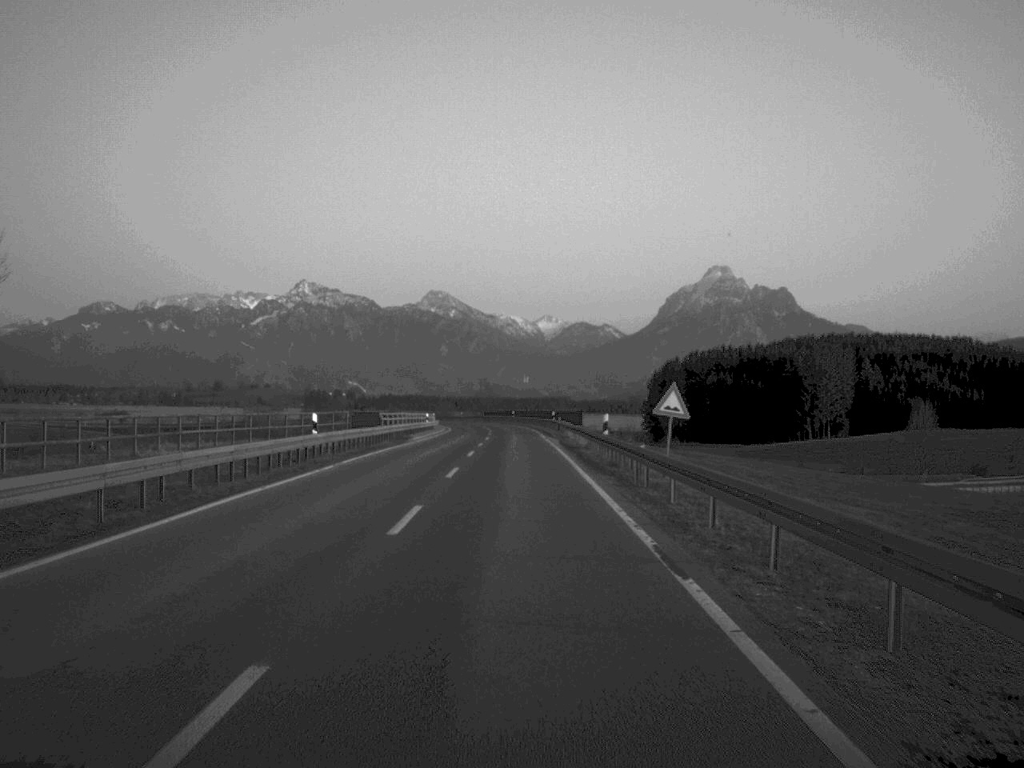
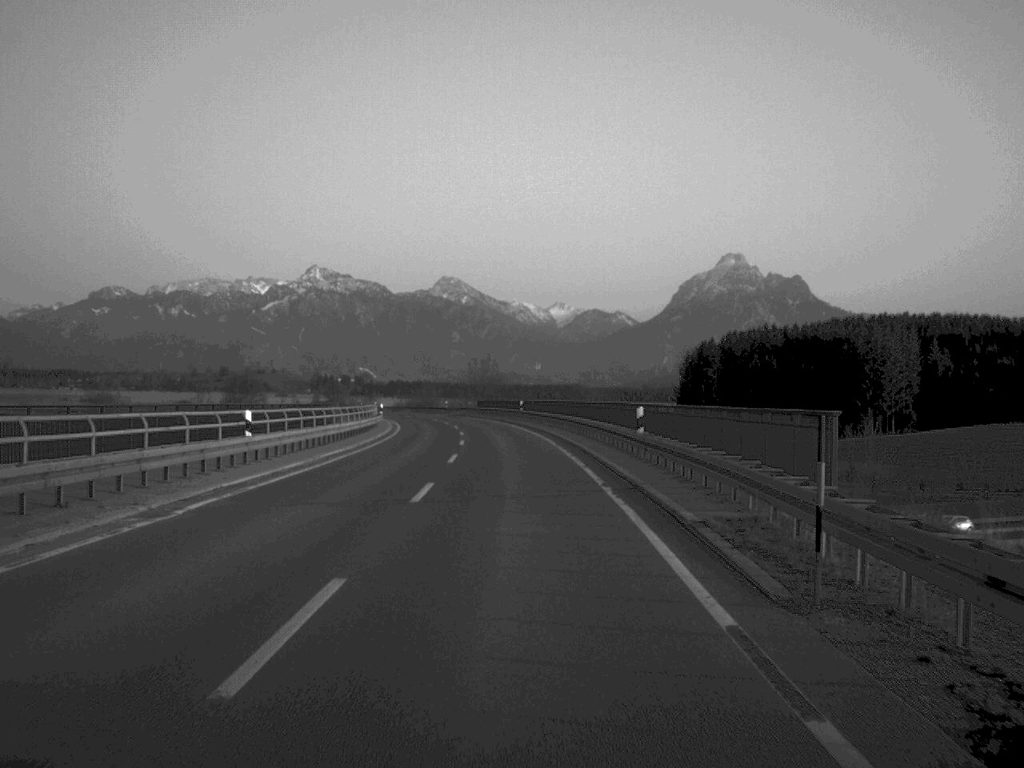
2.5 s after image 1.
(-0.2, +57.4) m; 0°
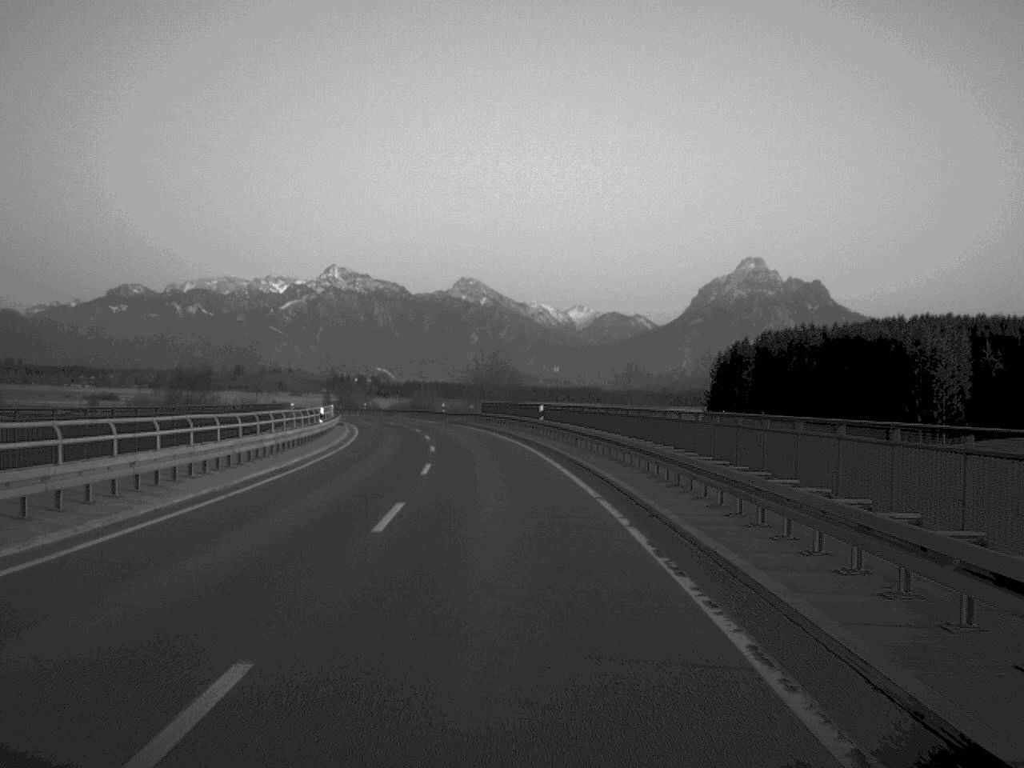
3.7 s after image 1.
(-0.1, +27.7) m; -1°
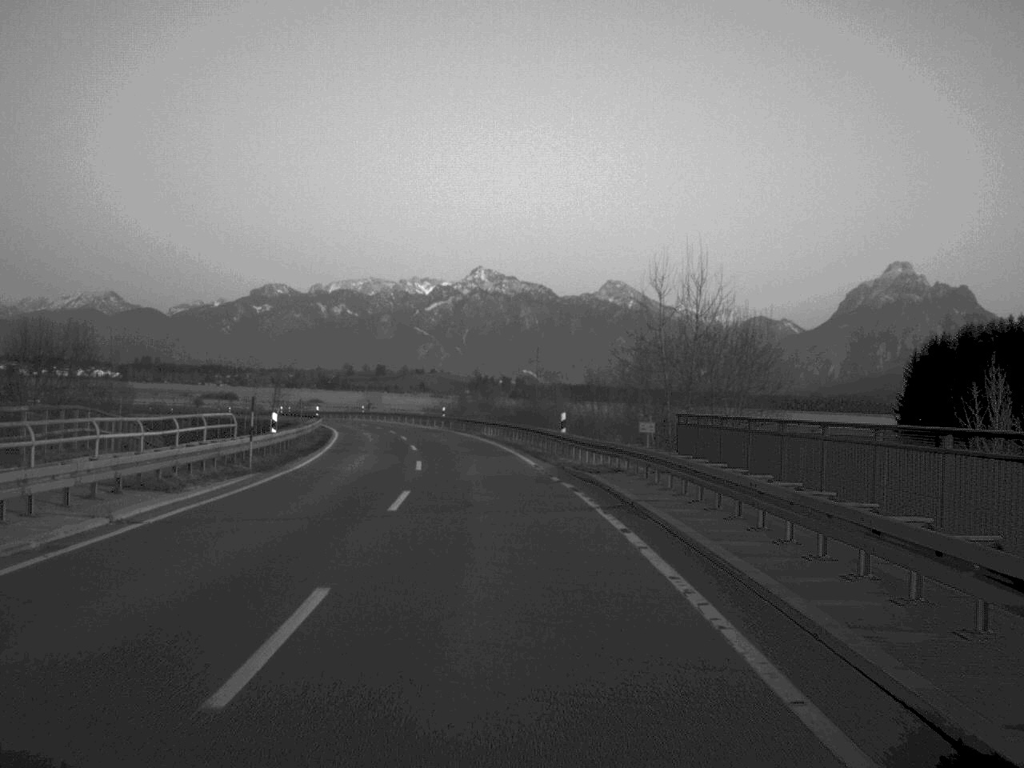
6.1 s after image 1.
(-2.8, +57.3) m; -7°
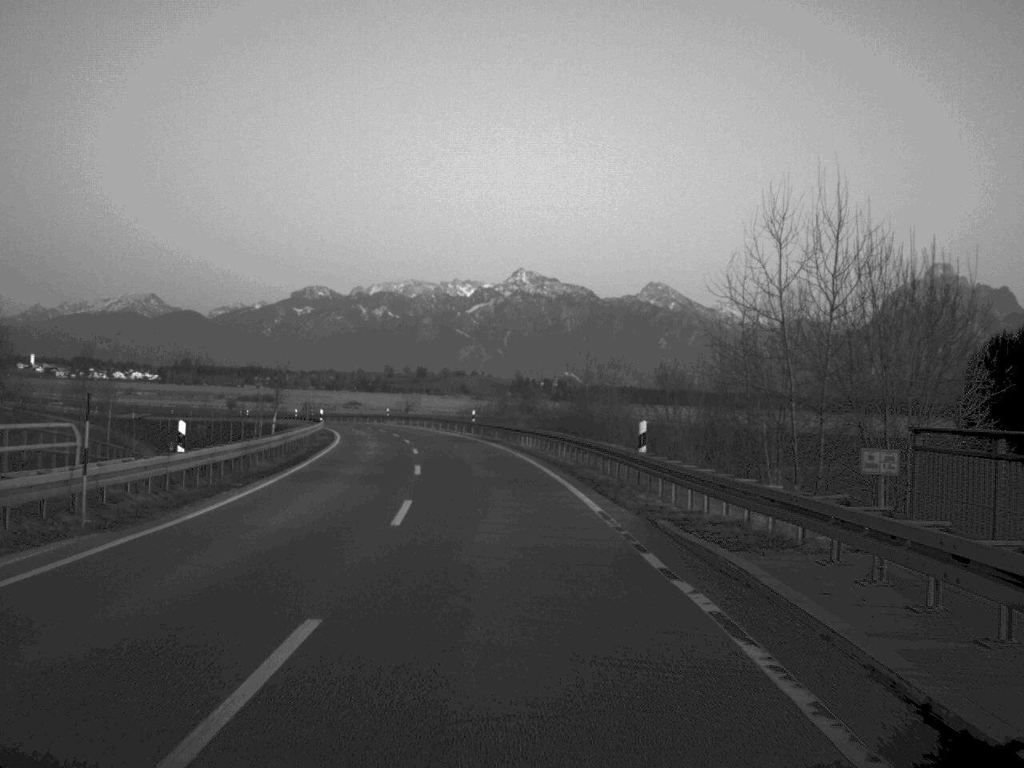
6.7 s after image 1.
(-0.2, +13.5) m; -2°
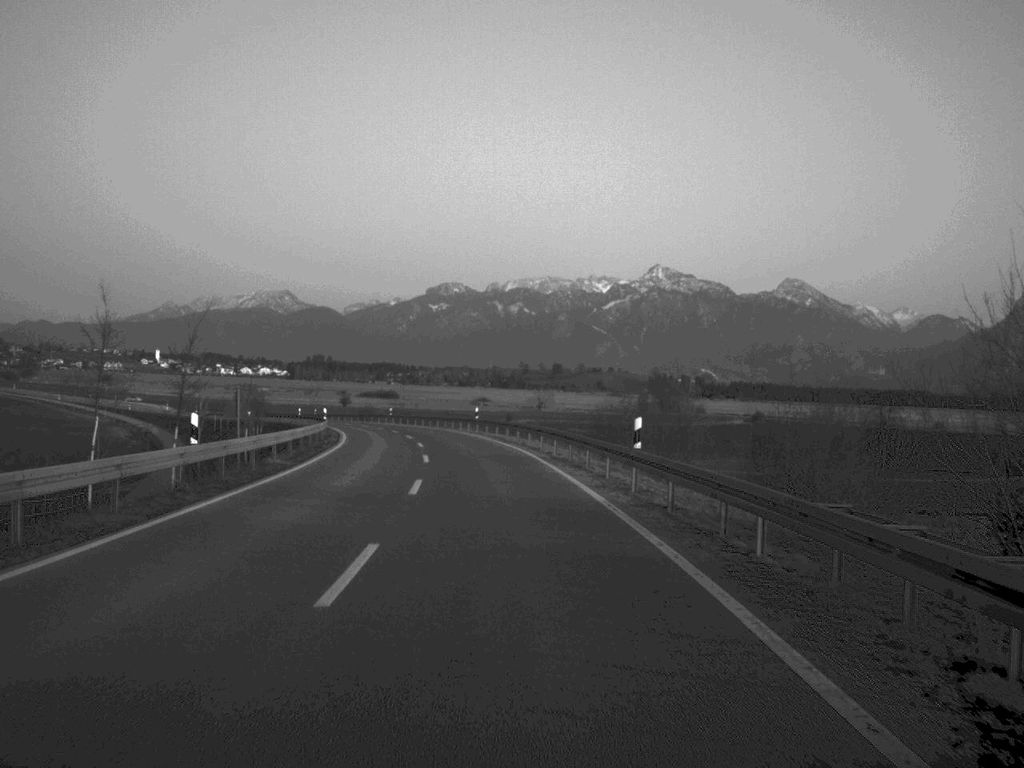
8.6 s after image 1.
(-2.1, +43.9) m; -6°
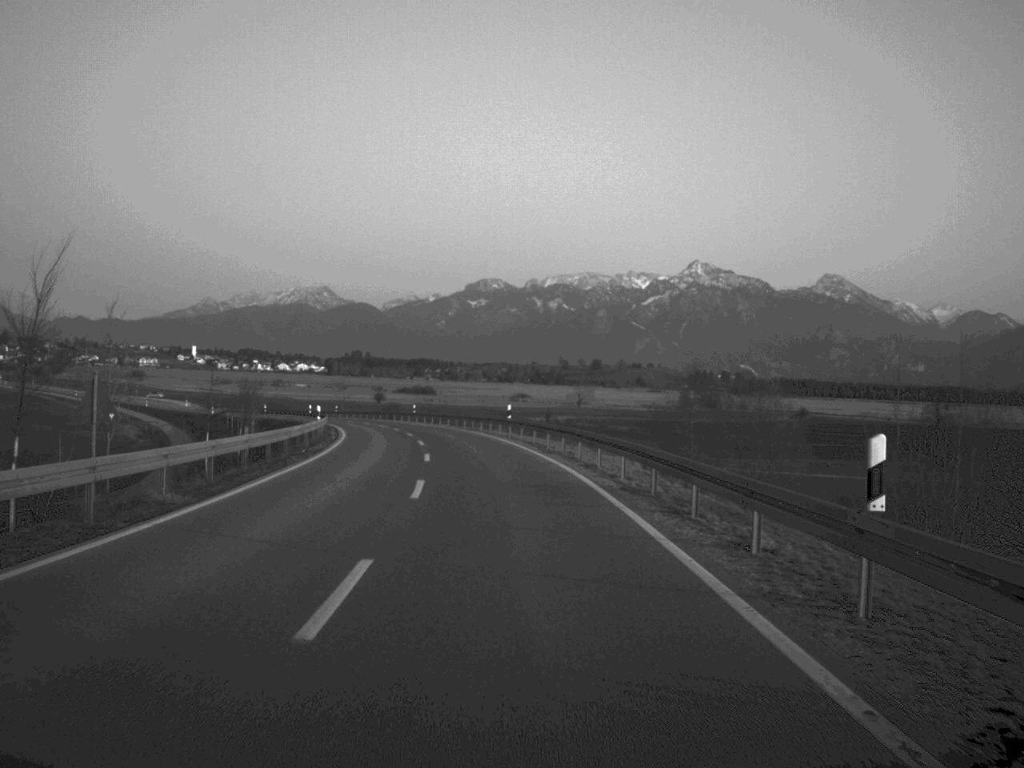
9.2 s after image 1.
(-0.2, +13.6) m; -2°
